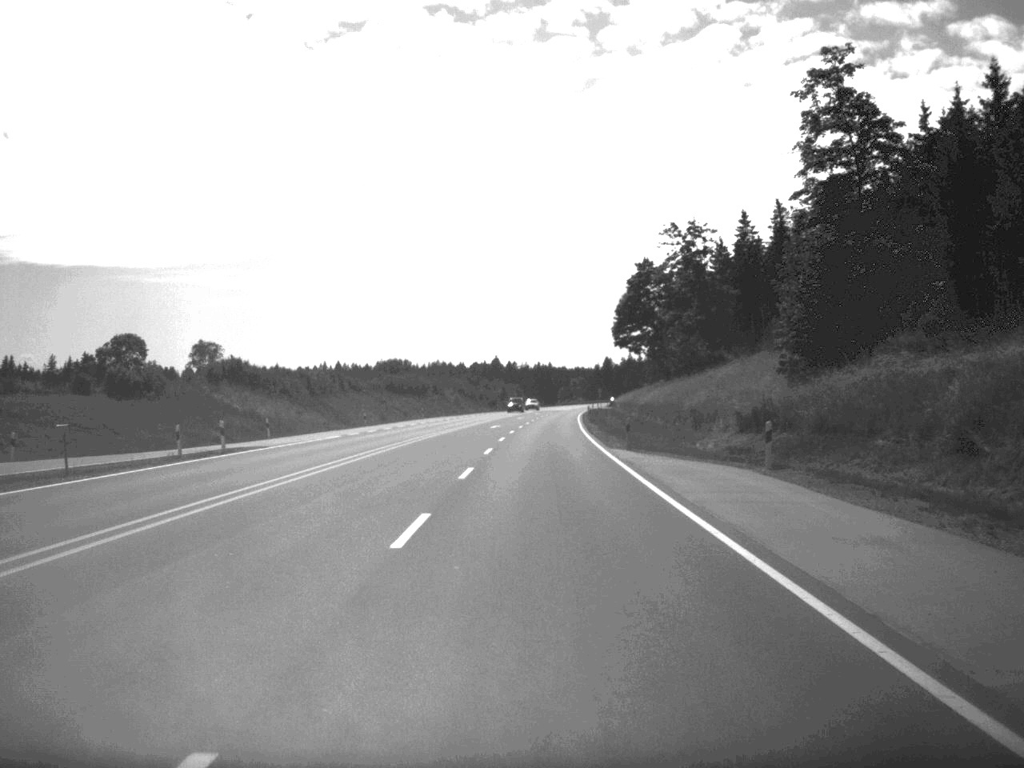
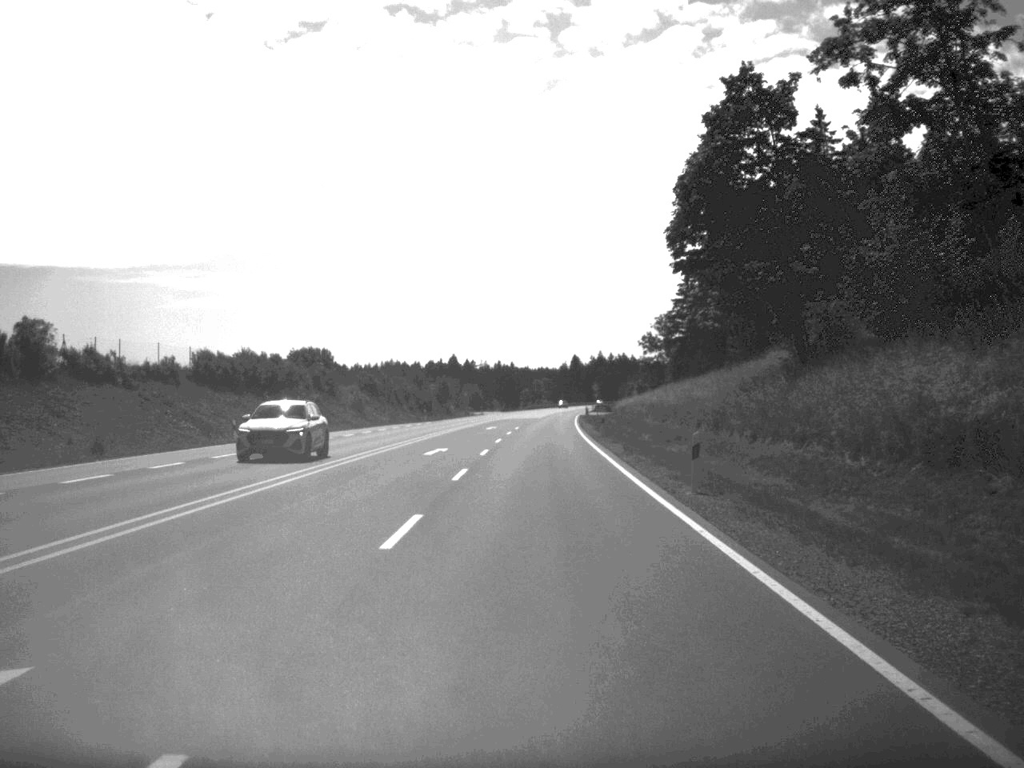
(+1.0, +71.6) m; +2°
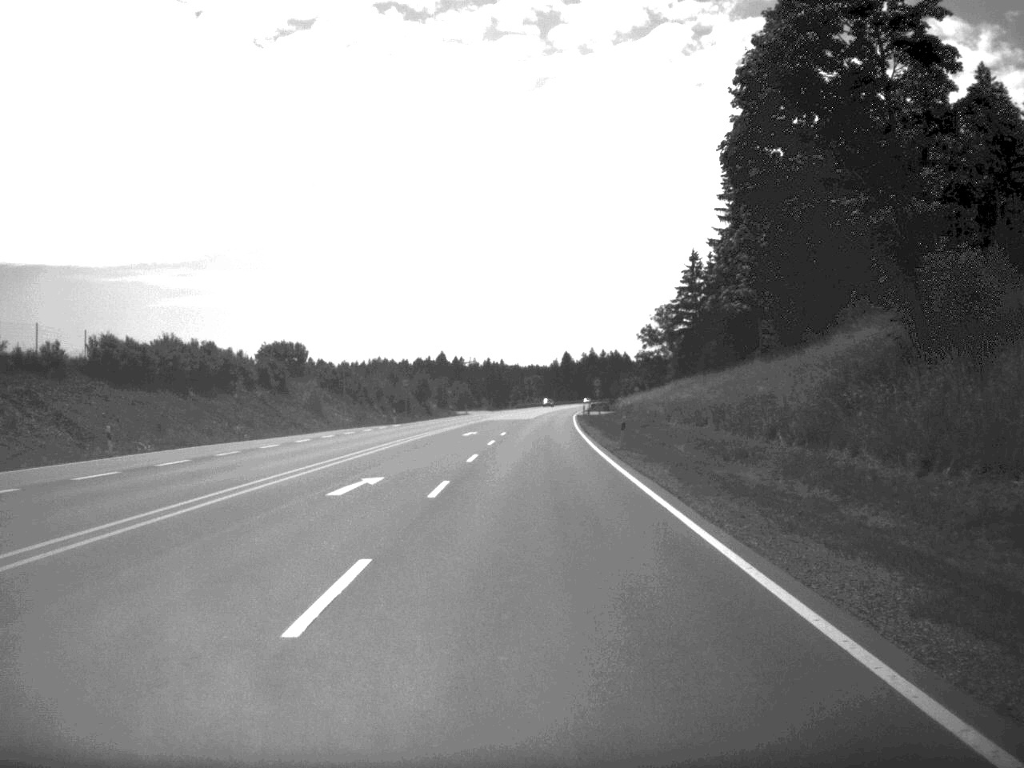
(+0.1, +16.9) m; 0°
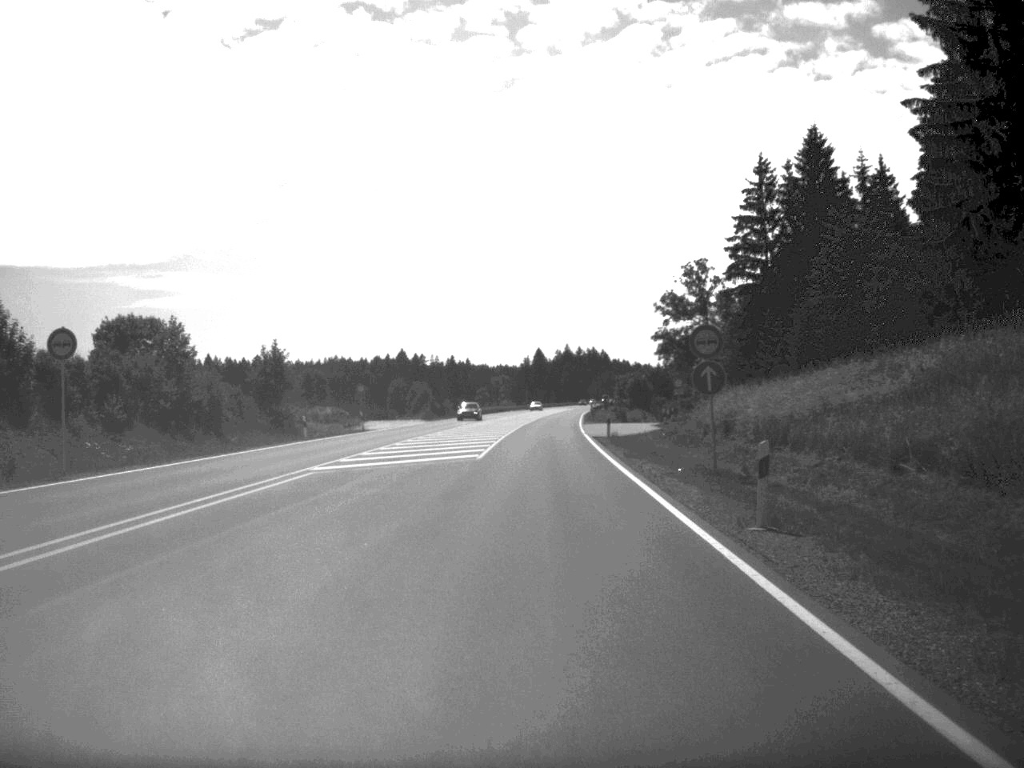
(+0.7, +69.1) m; +1°
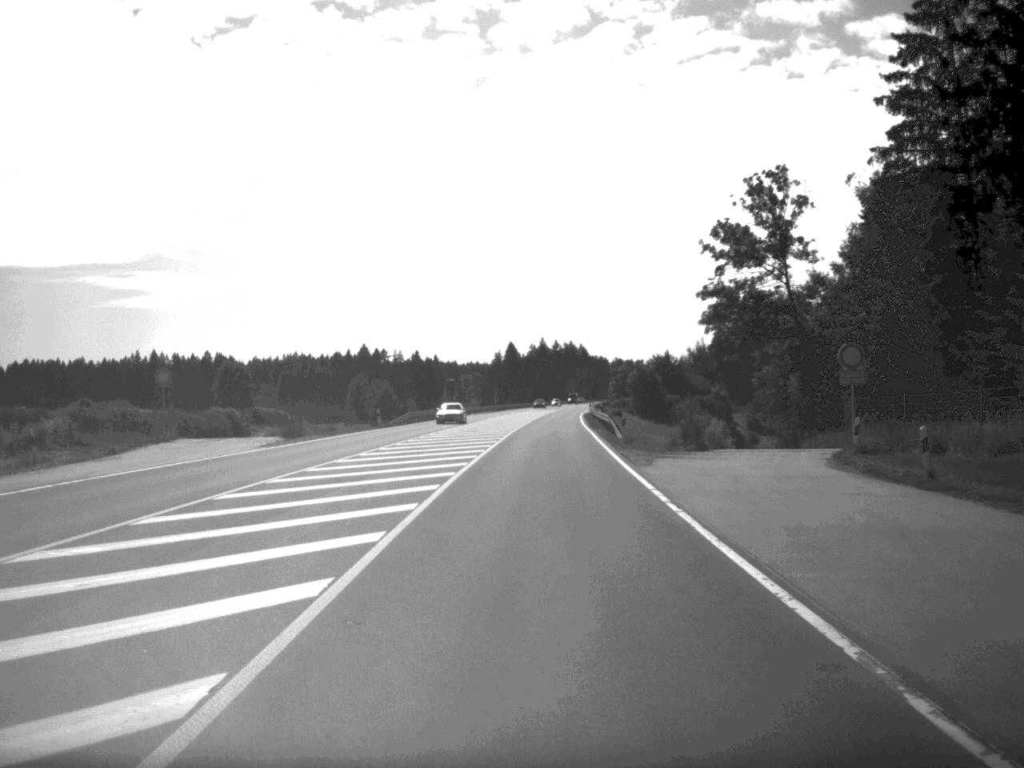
(+0.5, +53.7) m; +1°
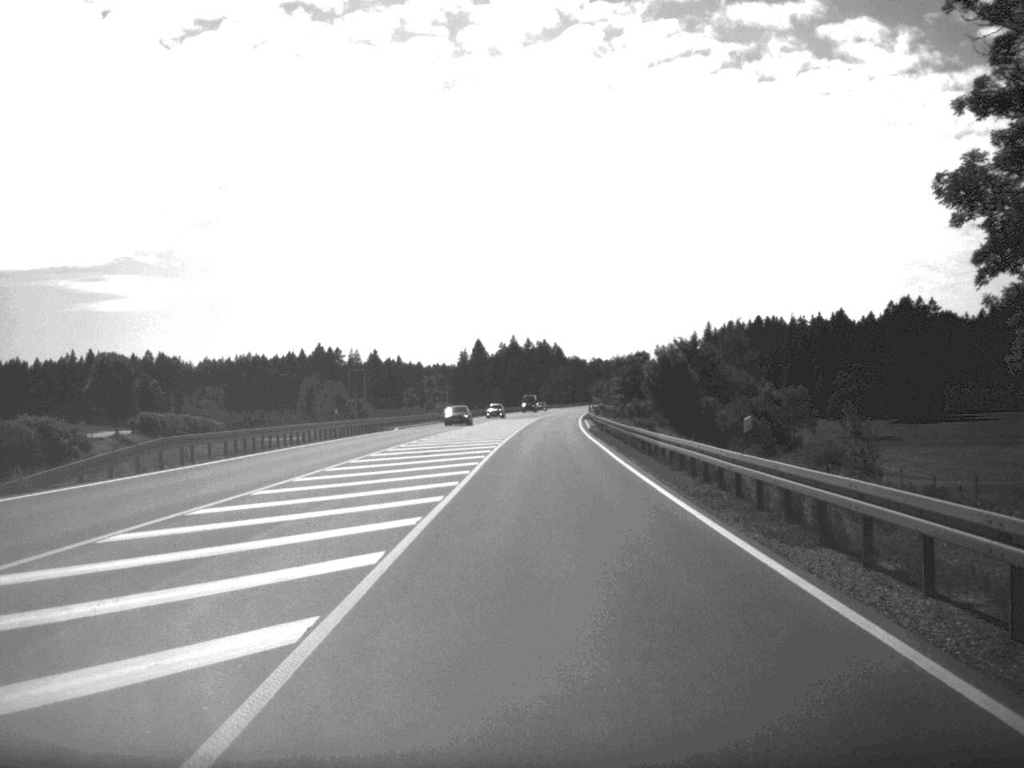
(+0.5, +54.4) m; +1°
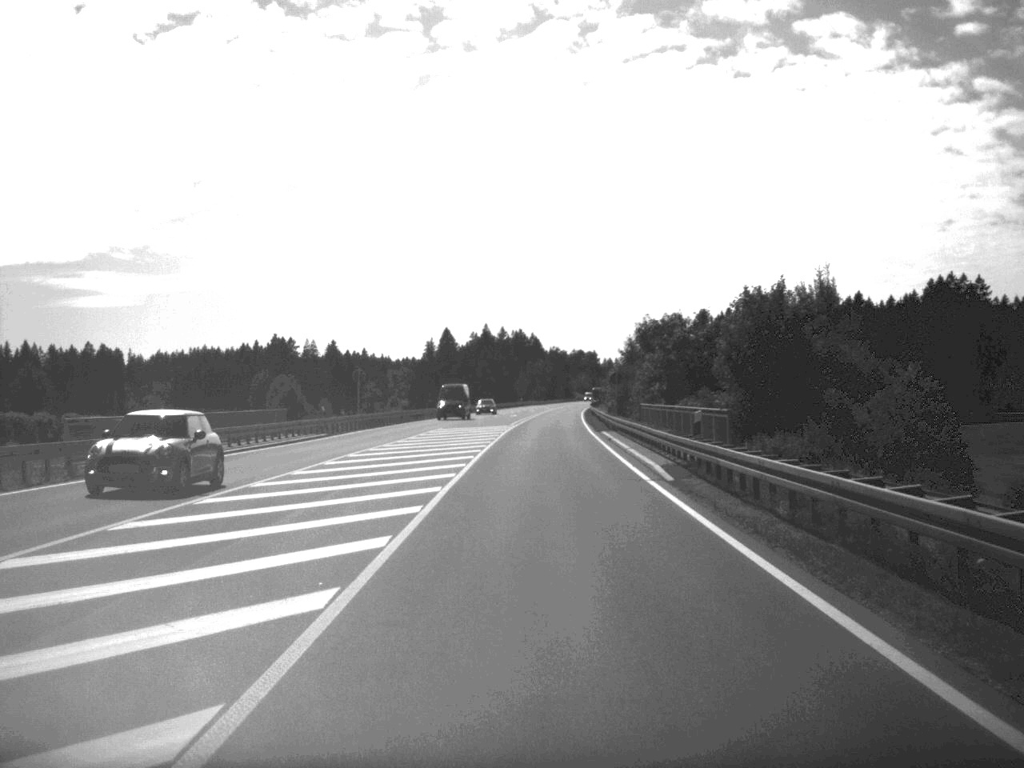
(+0.5, +51.2) m; +1°
